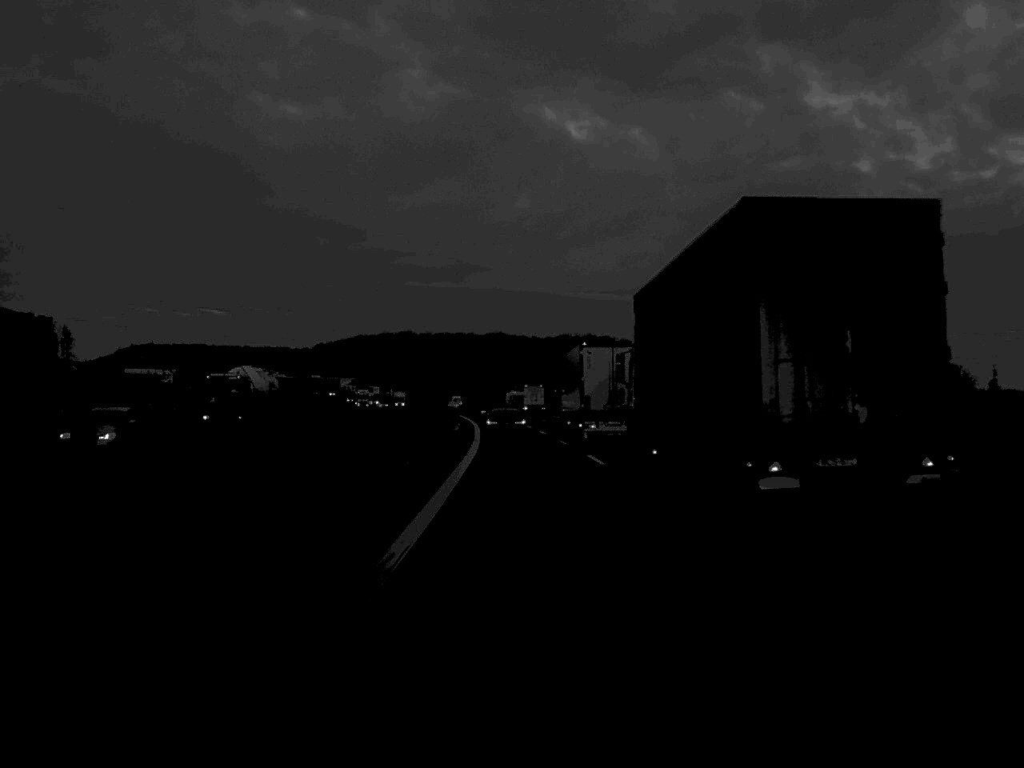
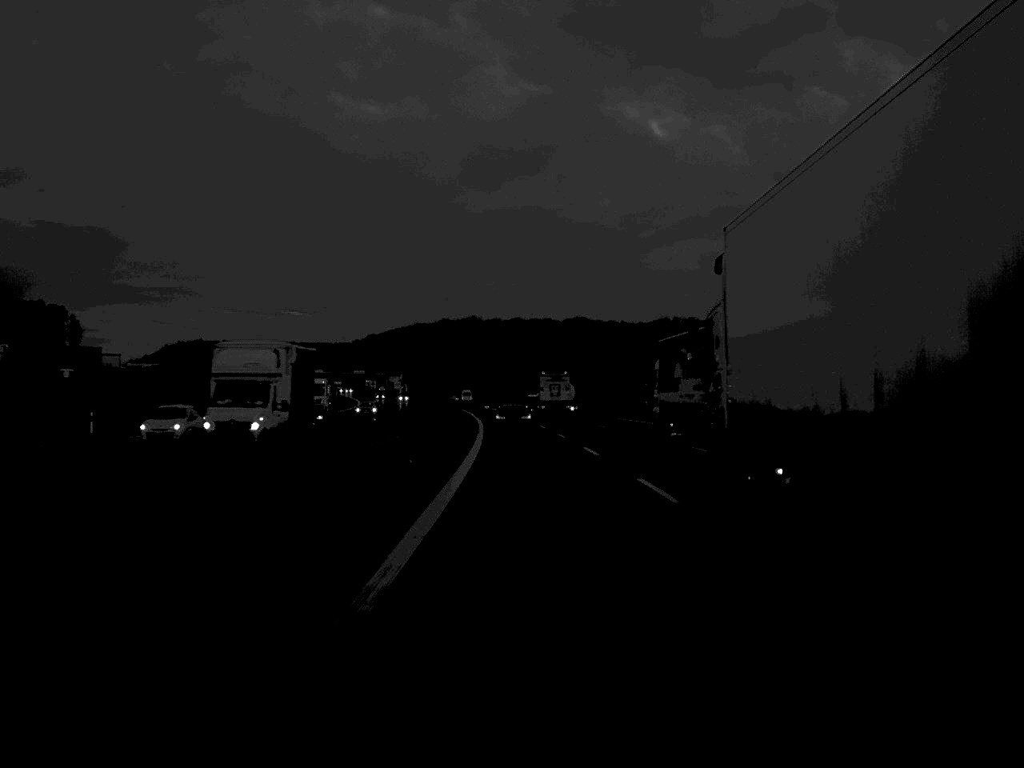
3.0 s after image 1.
(-3.7, +119.8) m; -3°
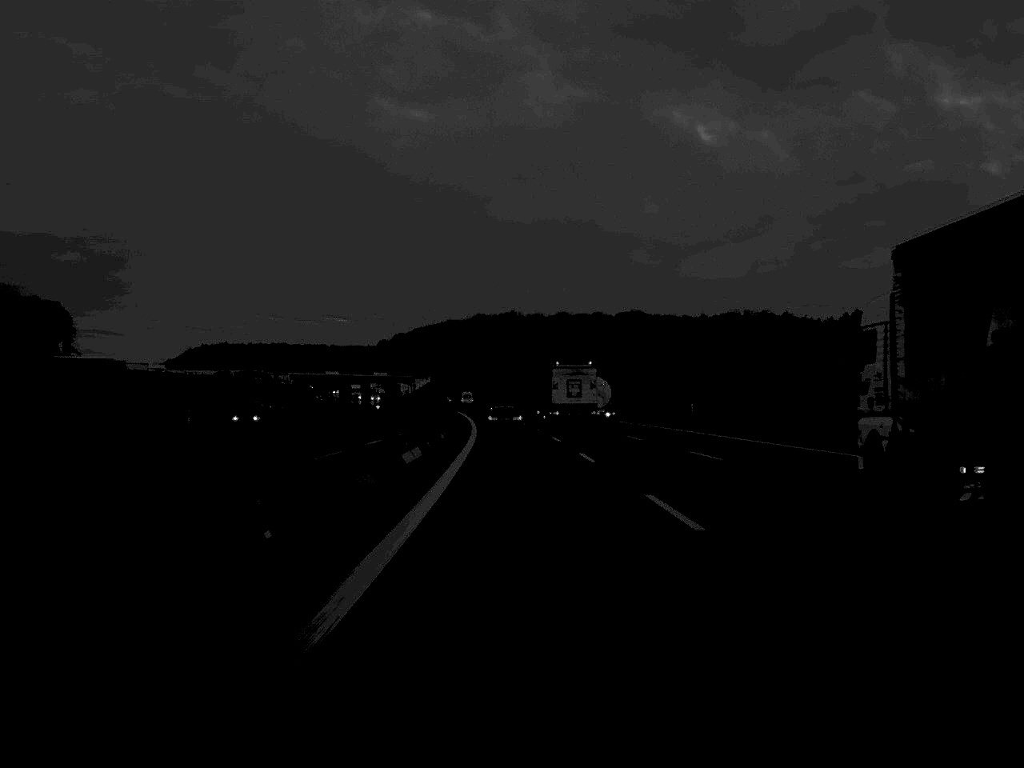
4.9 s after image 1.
(-1.2, +76.1) m; -2°
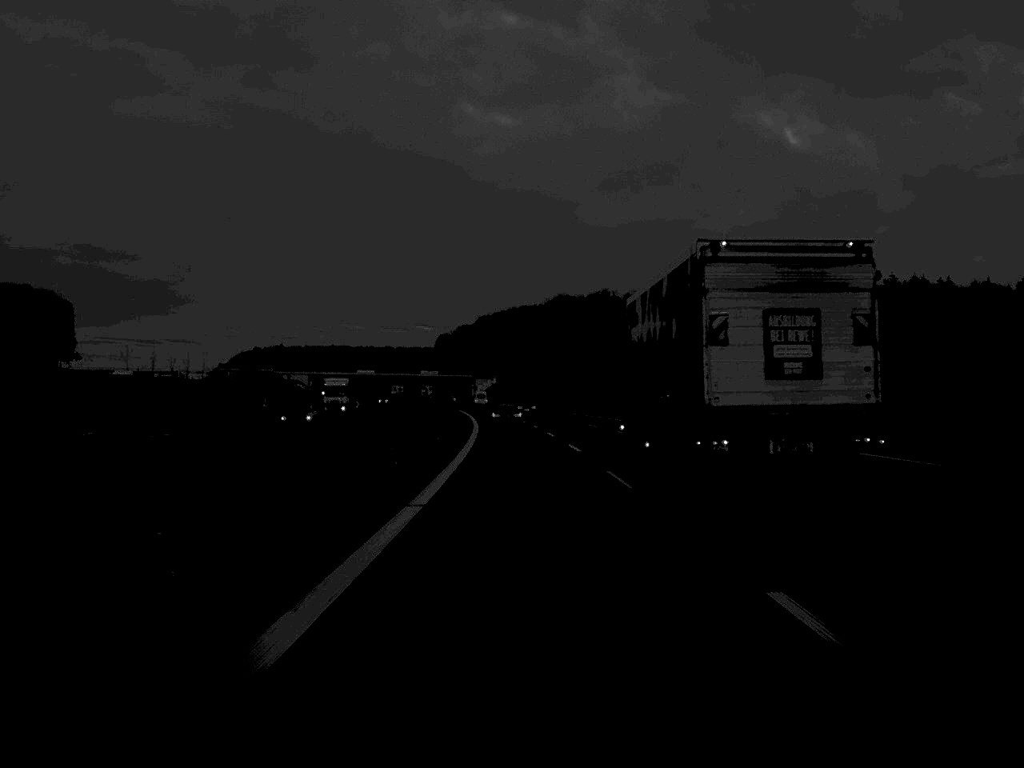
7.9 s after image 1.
(-3.8, +122.9) m; -4°
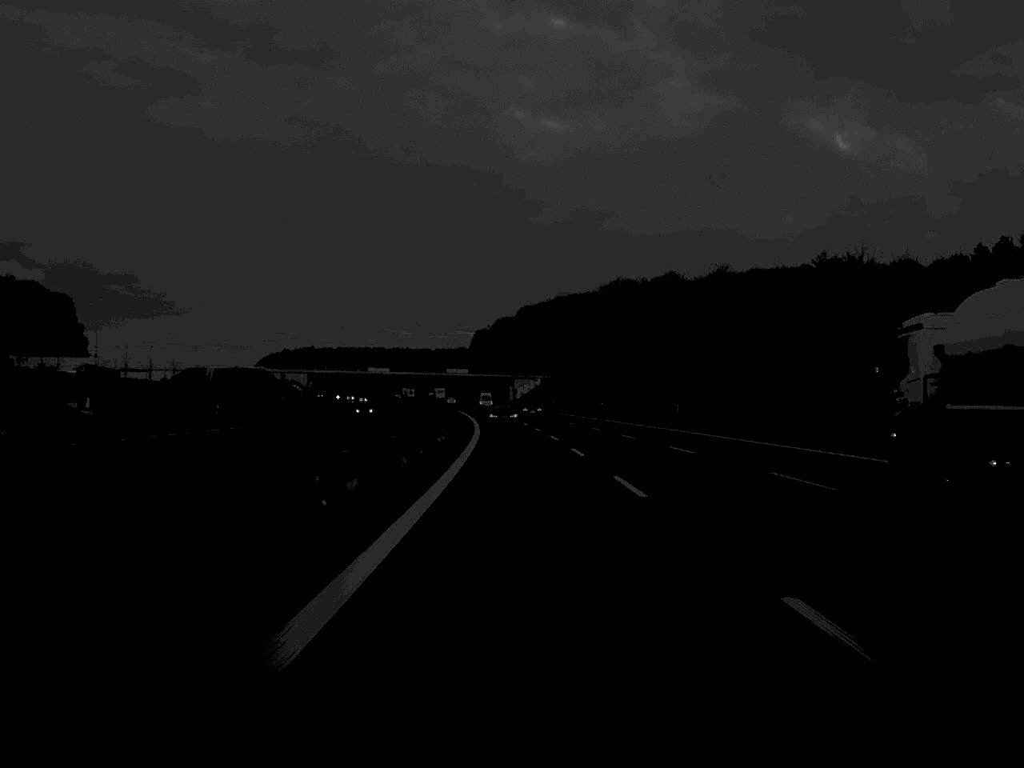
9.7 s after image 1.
(-1.2, +71.5) m; -2°
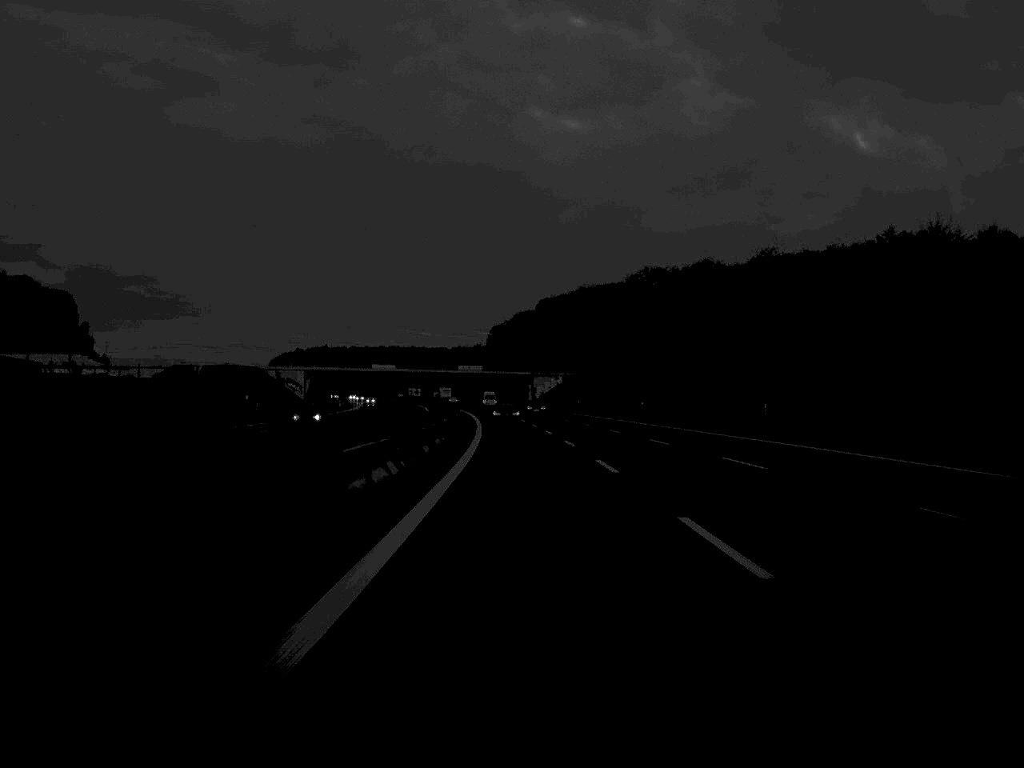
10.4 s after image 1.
(-0.2, +27.9) m; -1°
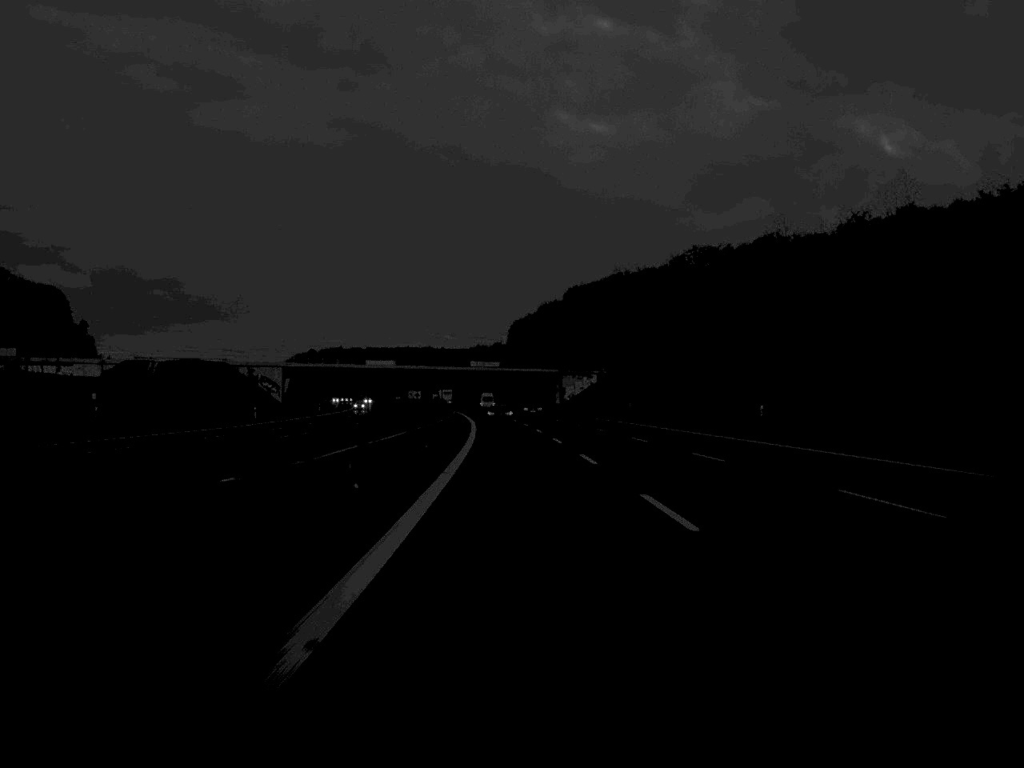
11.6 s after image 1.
(-0.5, +48.1) m; -1°
